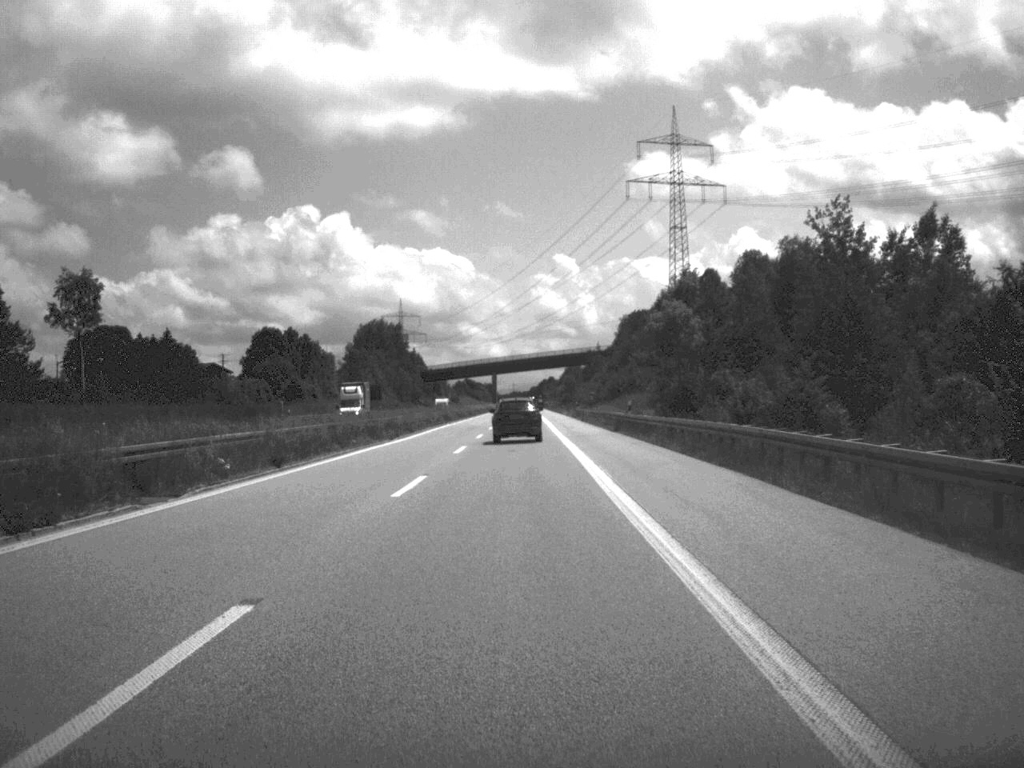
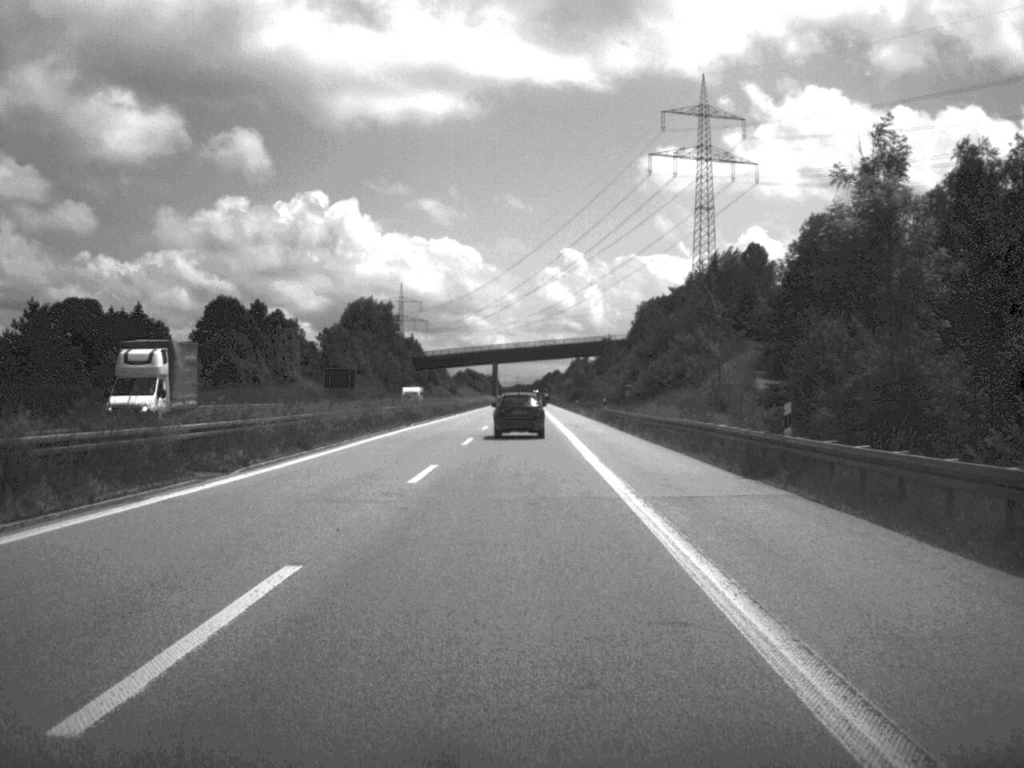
(-0.1, +33.7) m; 0°
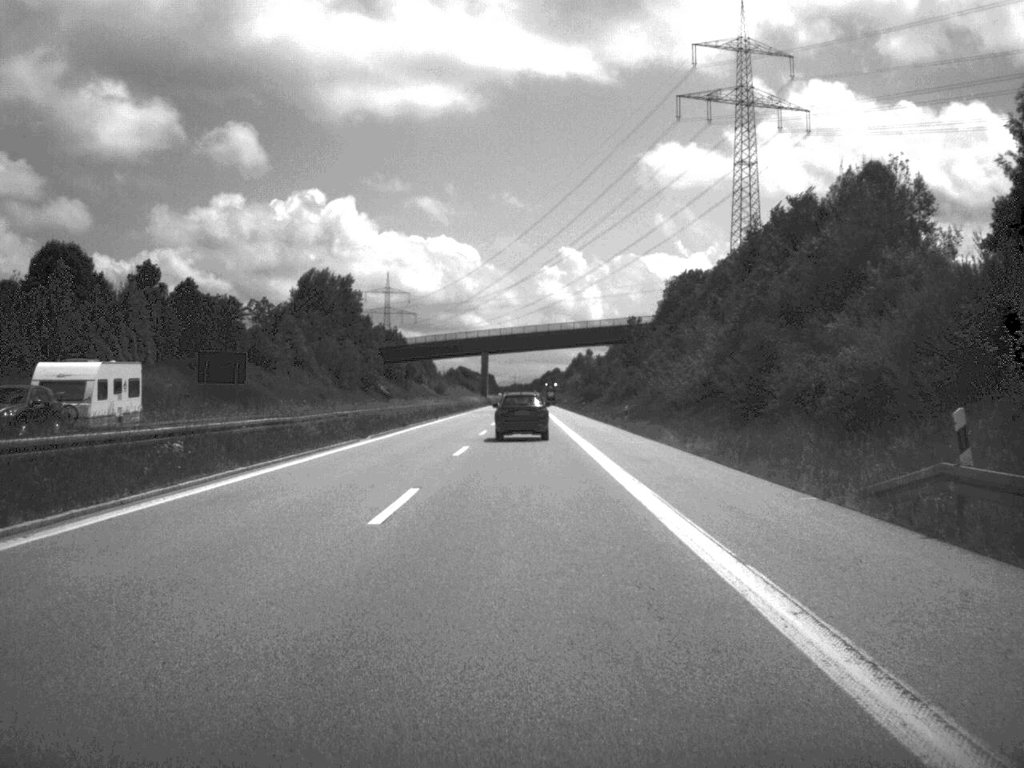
(-0.1, +60.4) m; 0°
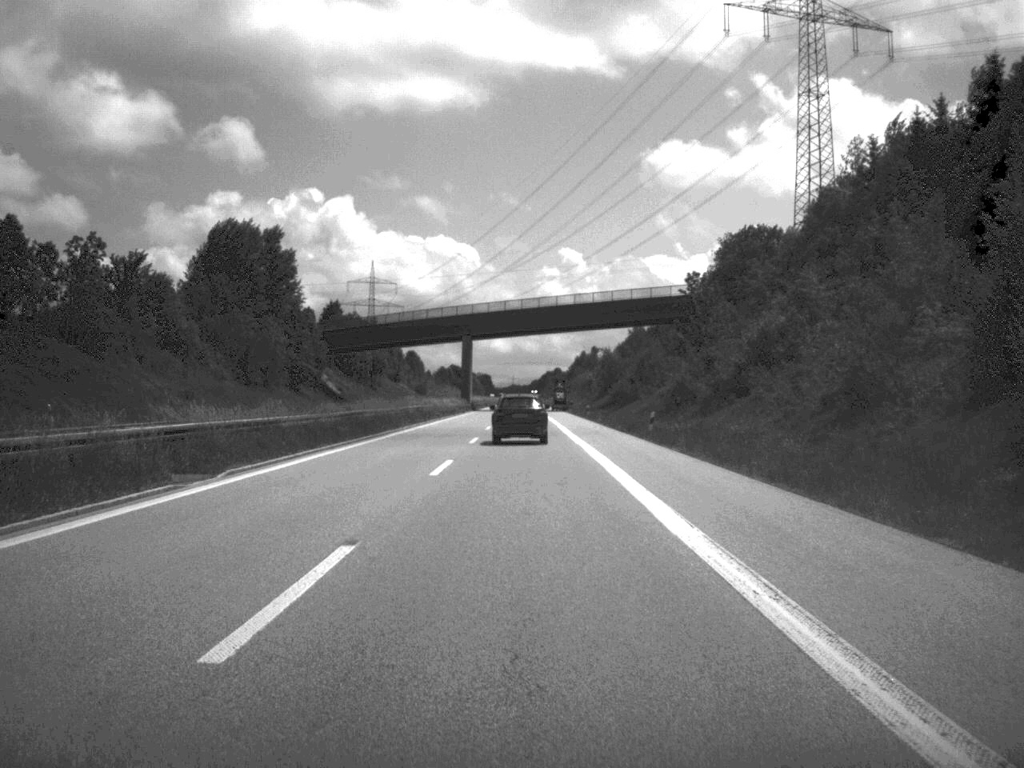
(0.0, +60.8) m; 0°
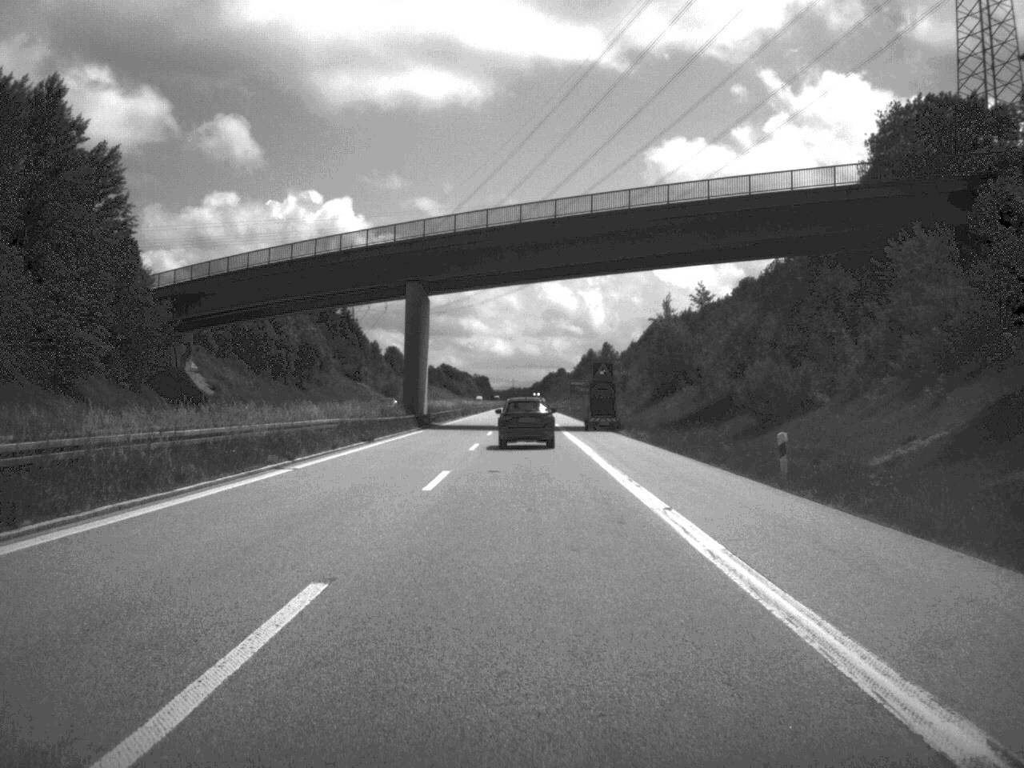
(-0.2, +73.8) m; 0°
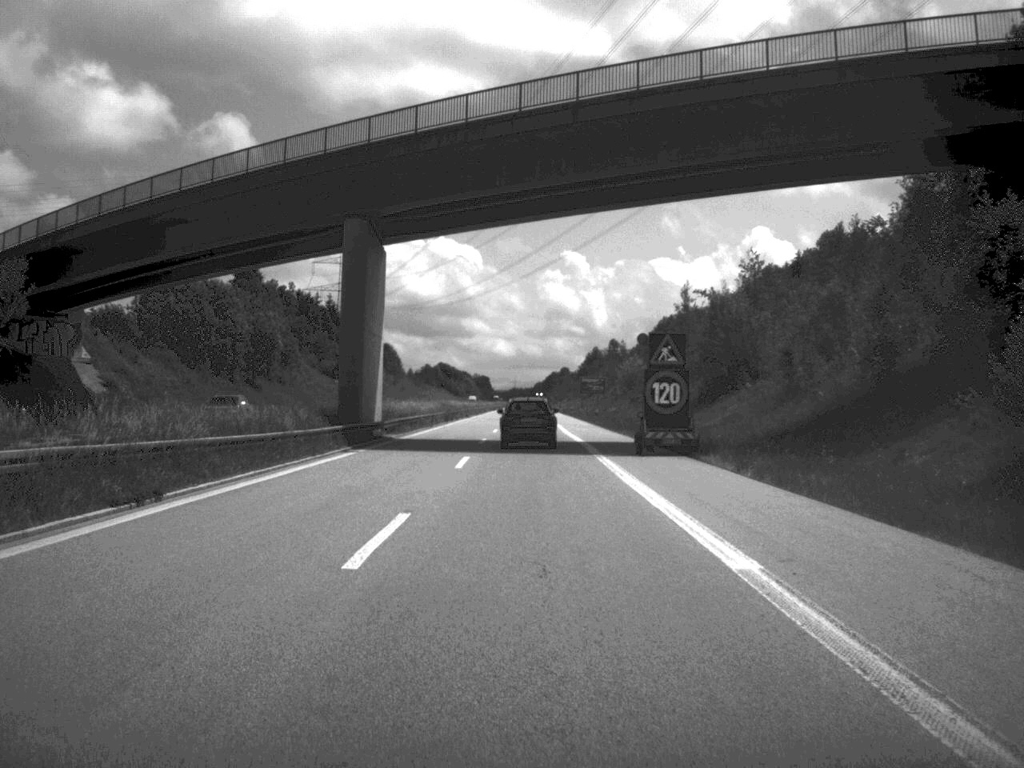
(0.0, +28.3) m; 0°
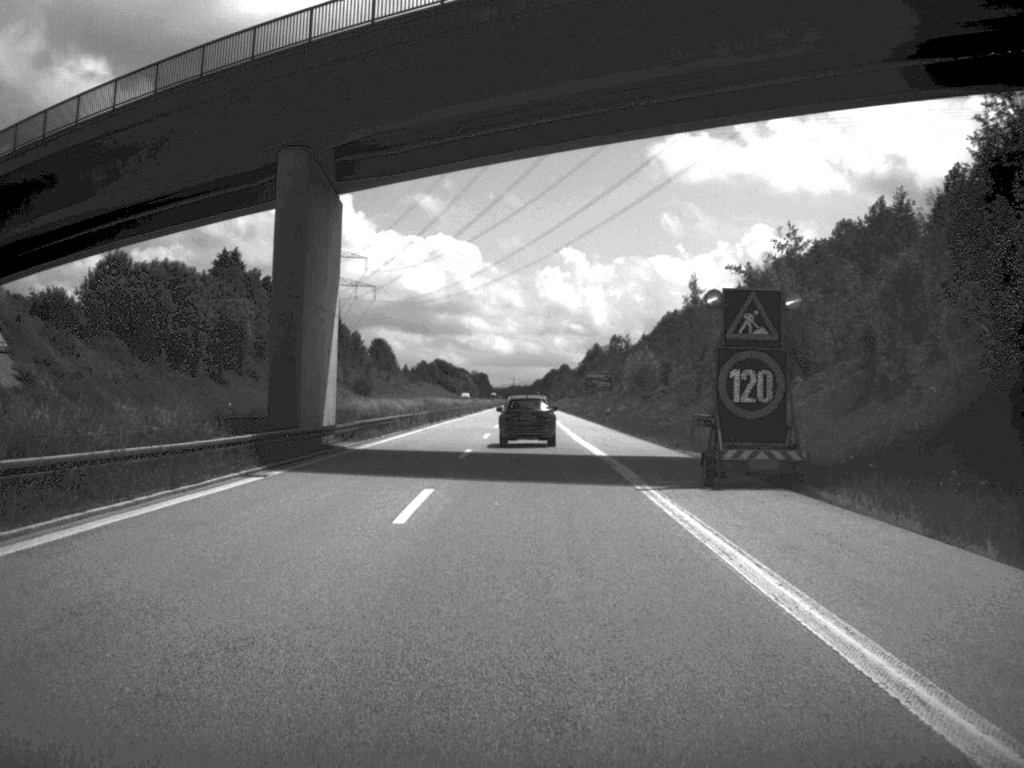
(0.0, +13.8) m; 0°
